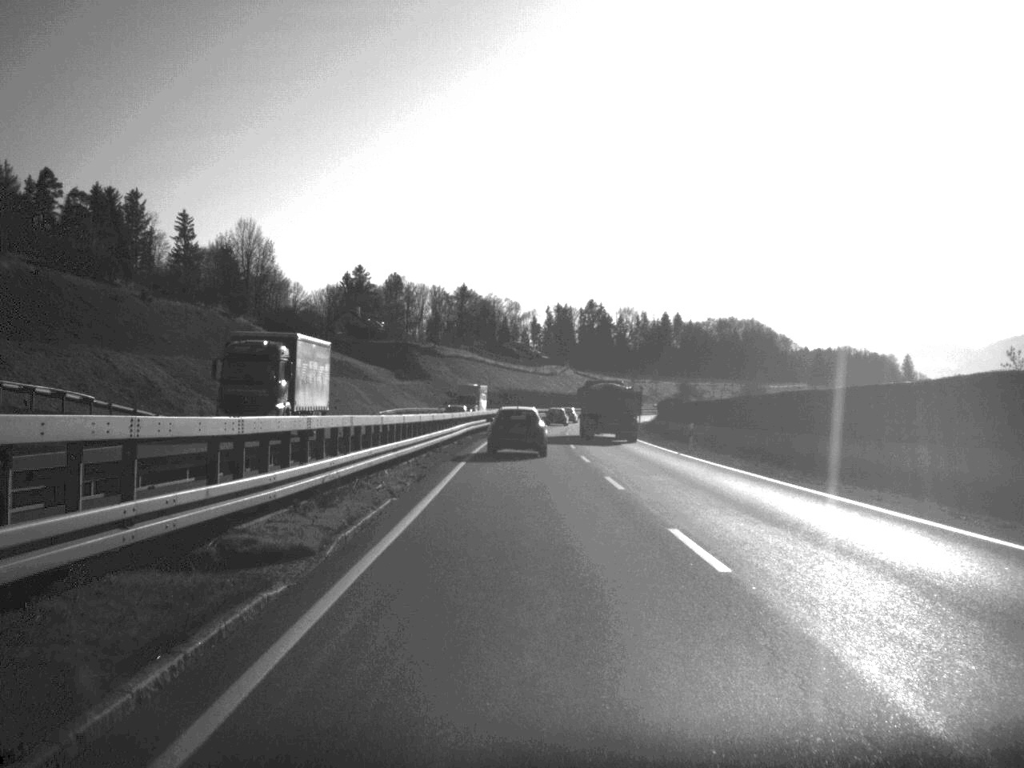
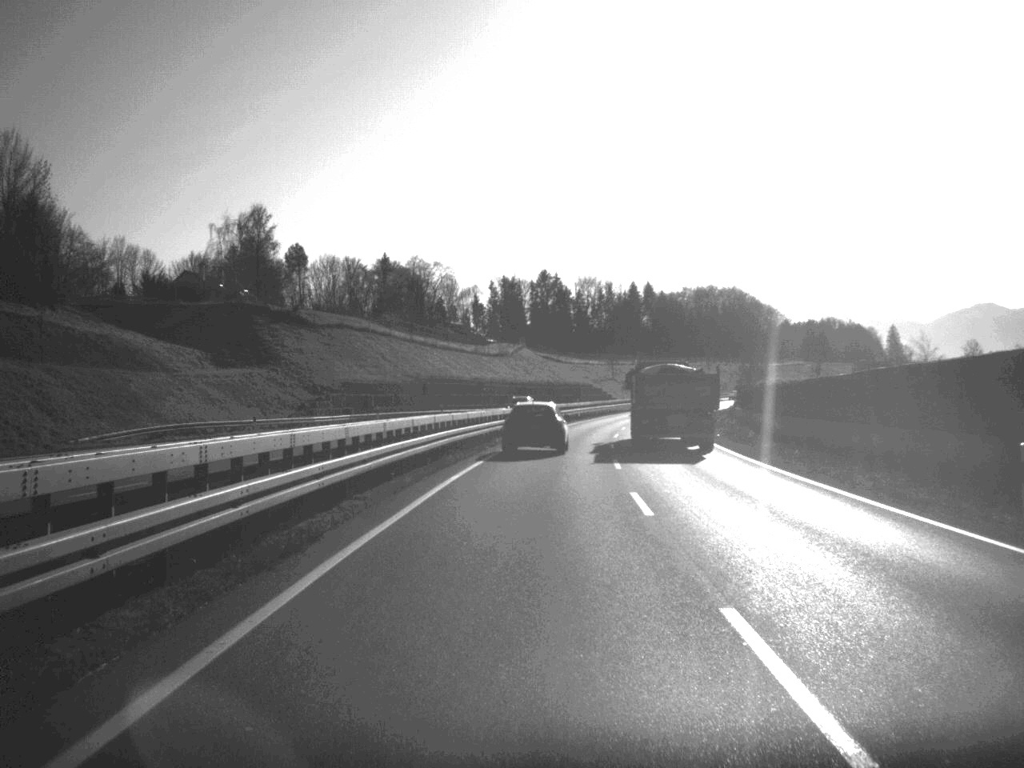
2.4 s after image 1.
(+1.2, +77.8) m; +2°
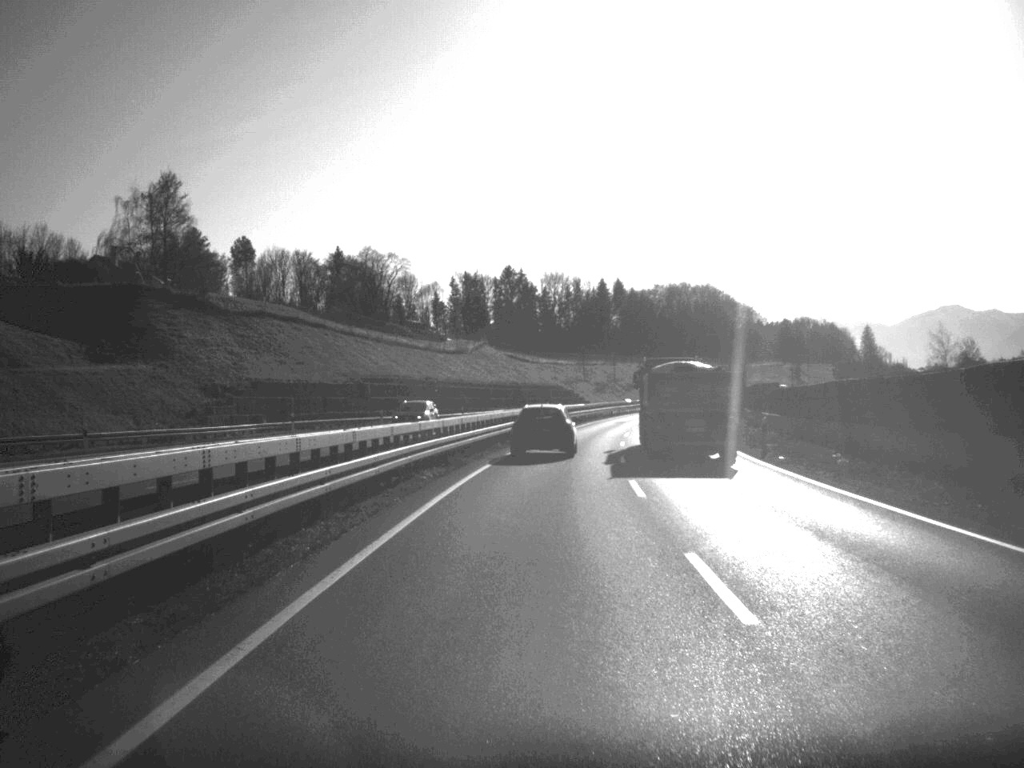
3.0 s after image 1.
(+0.3, +20.0) m; +2°
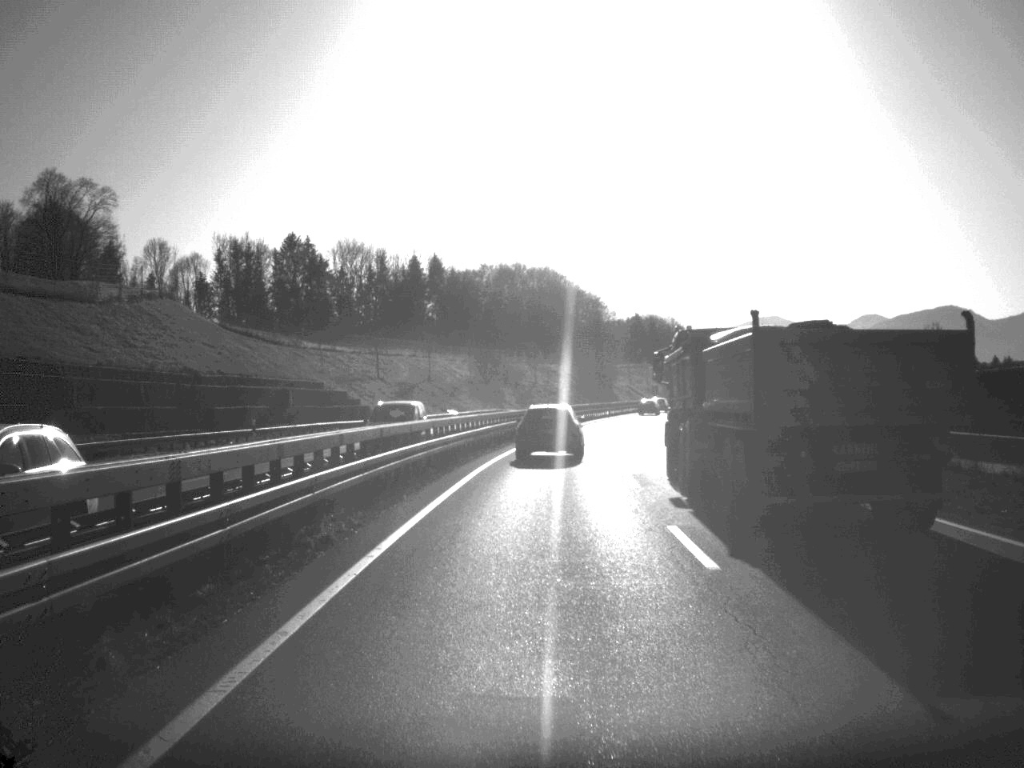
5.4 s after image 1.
(+5.7, +80.3) m; +8°
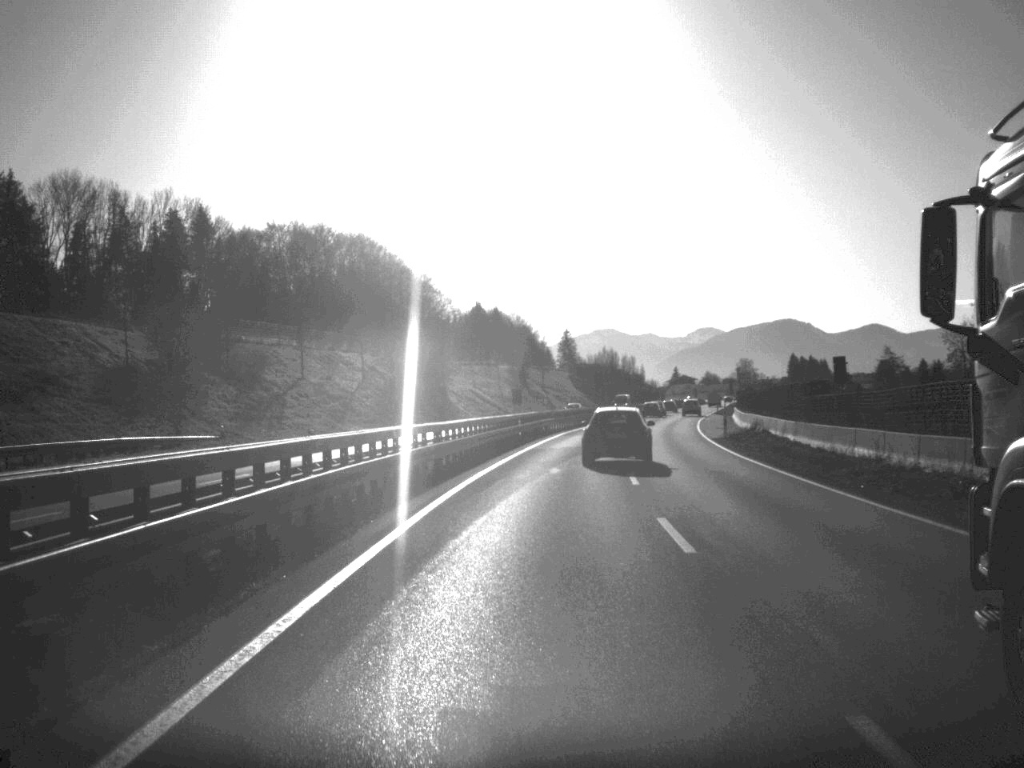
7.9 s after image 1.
(+5.4, +81.2) m; +7°
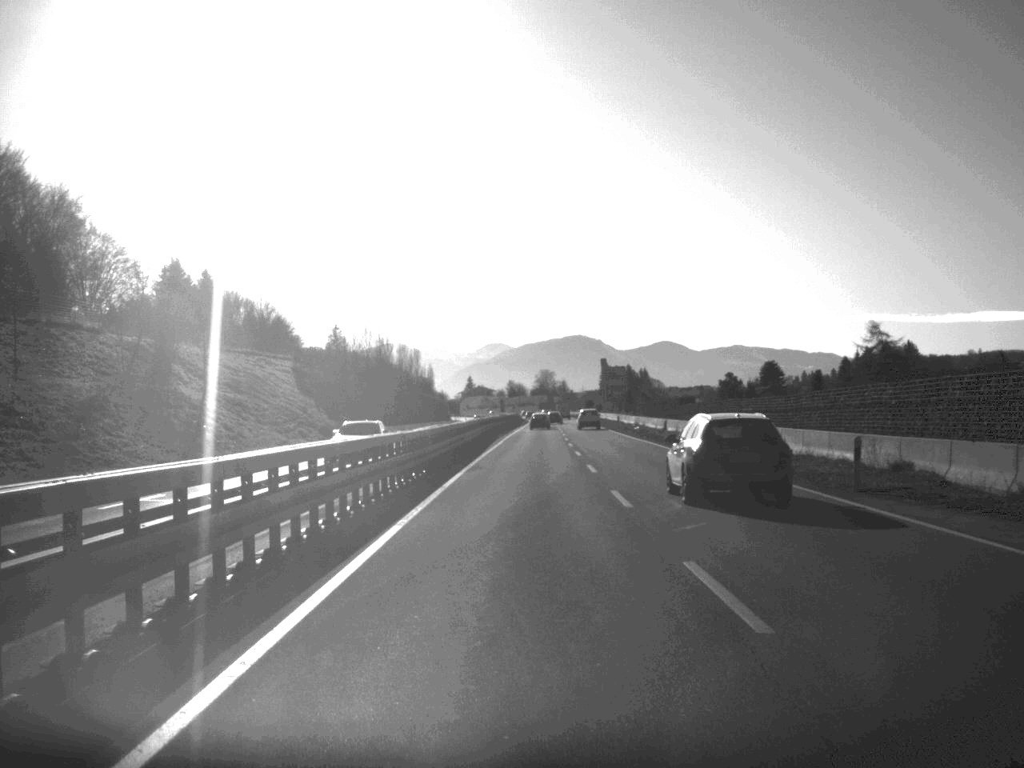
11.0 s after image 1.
(+10.1, +110.1) m; +9°
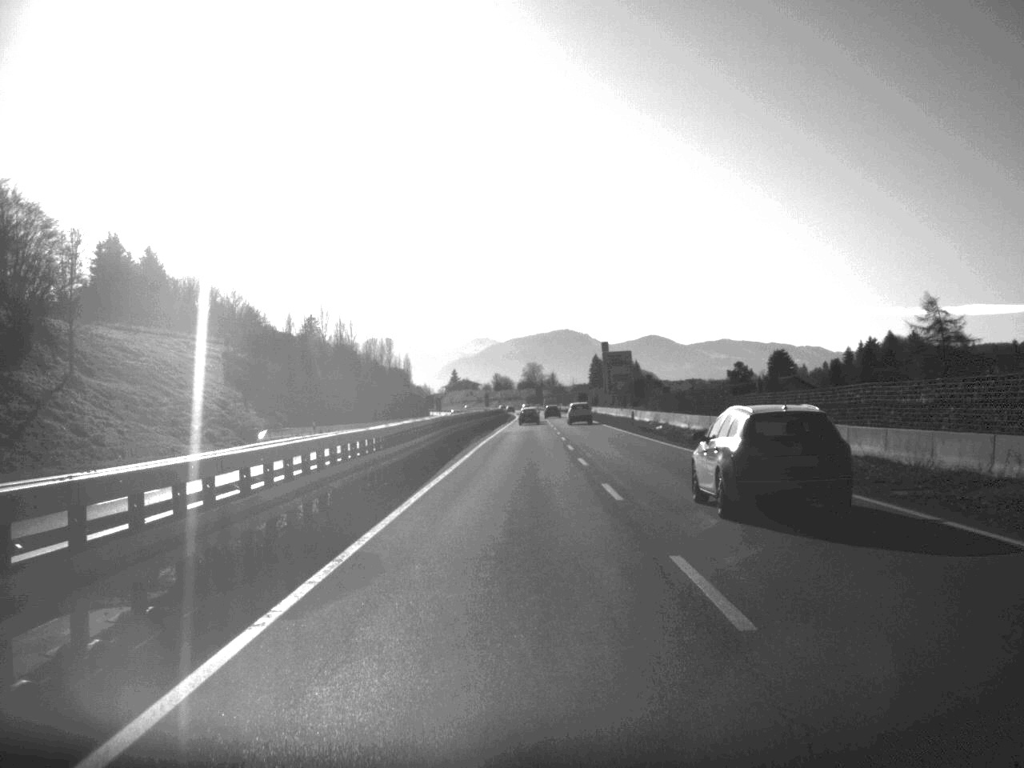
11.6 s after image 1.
(+0.1, +23.6) m; +1°
